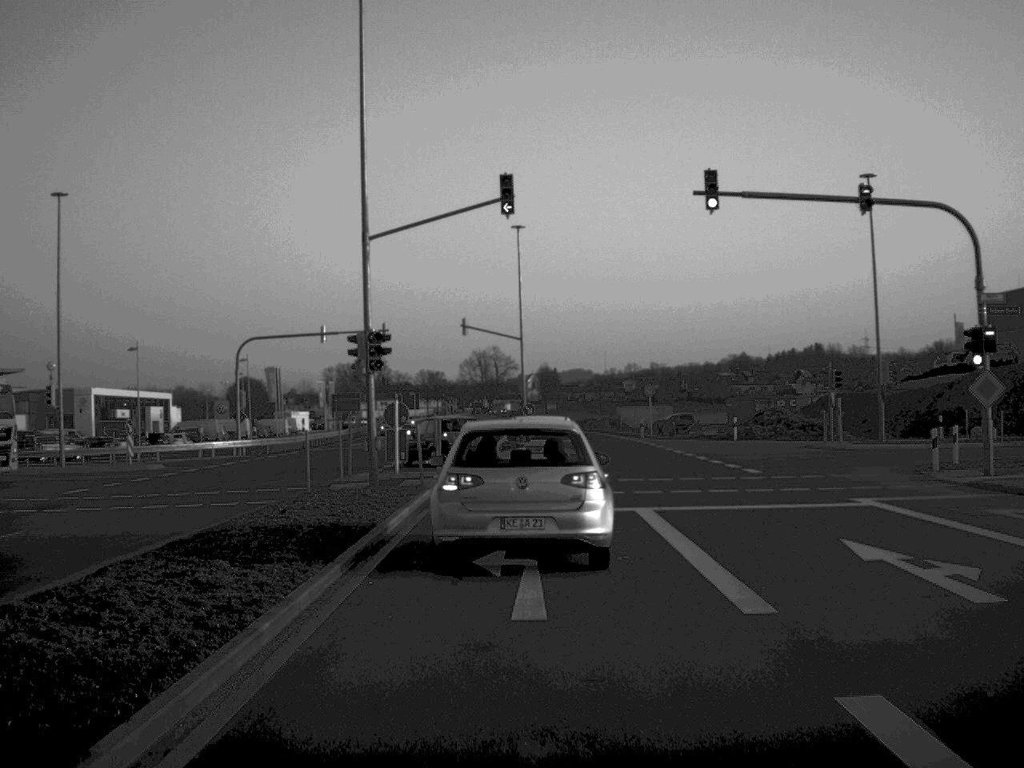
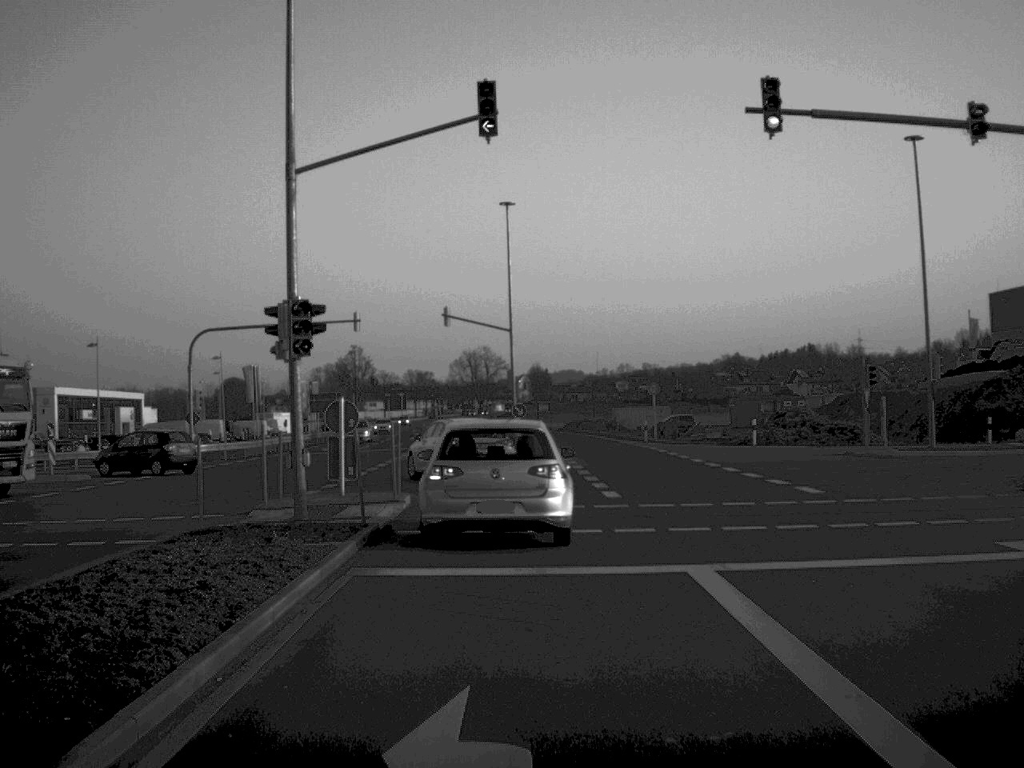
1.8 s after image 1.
(0.0, +7.3) m; 0°
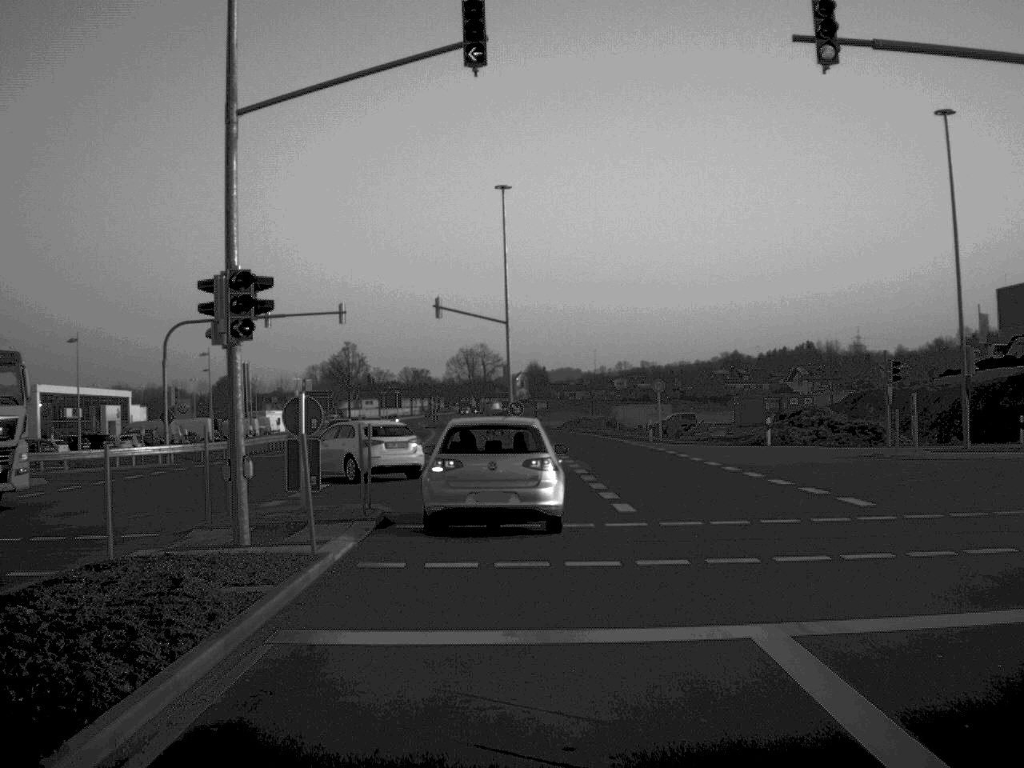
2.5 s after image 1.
(0.0, +3.7) m; 0°
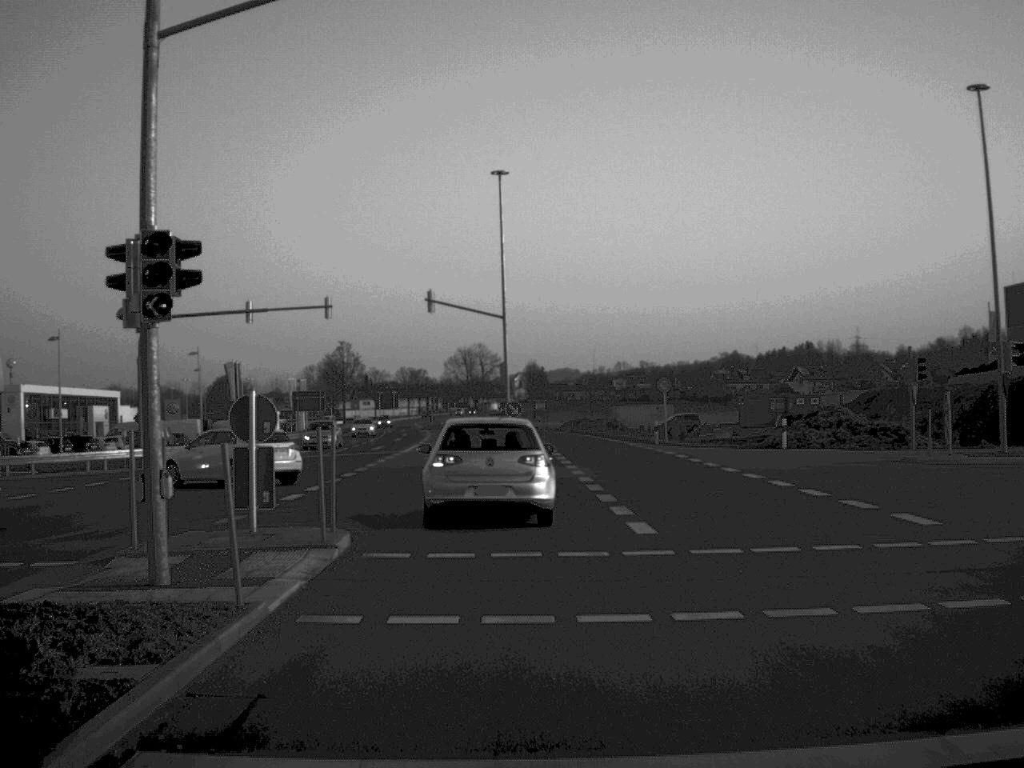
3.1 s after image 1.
(0.0, +3.3) m; 0°
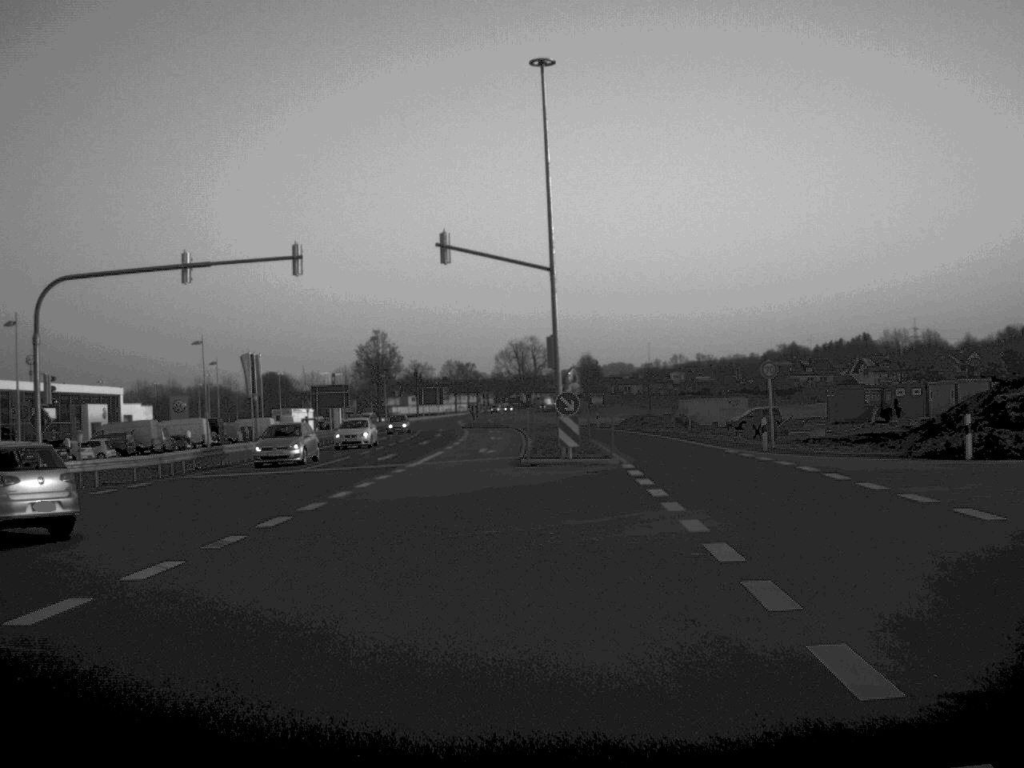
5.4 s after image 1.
(-0.1, +15.2) m; -3°
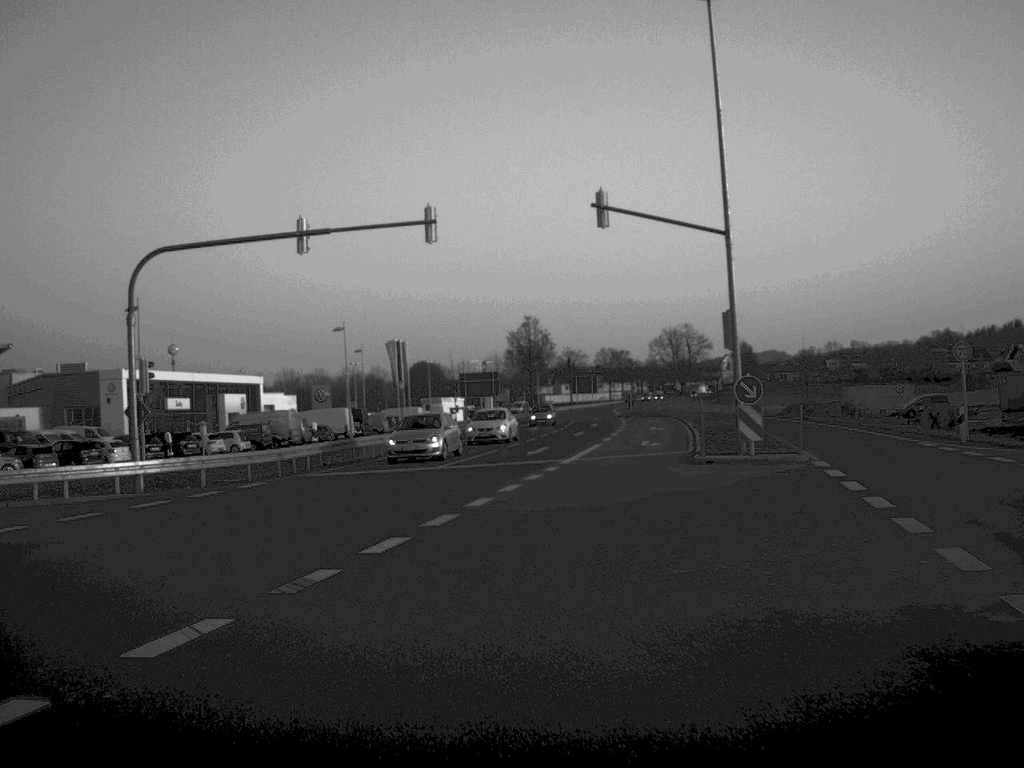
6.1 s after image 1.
(-0.3, +4.7) m; -7°
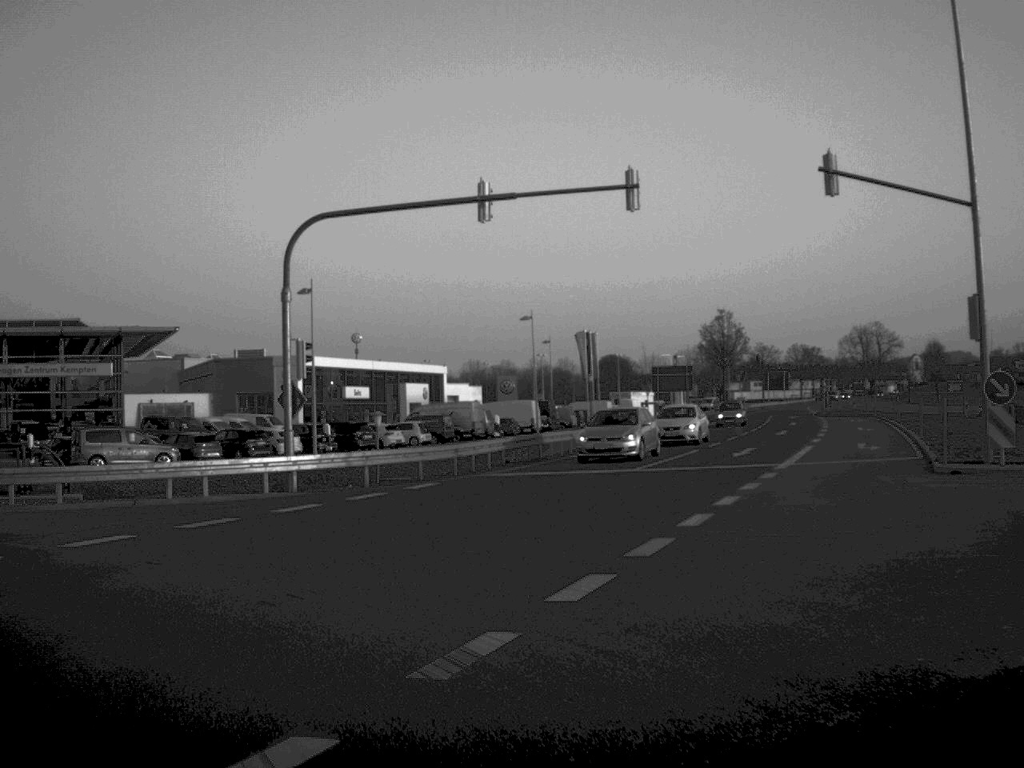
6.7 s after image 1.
(-0.3, +3.9) m; -8°
